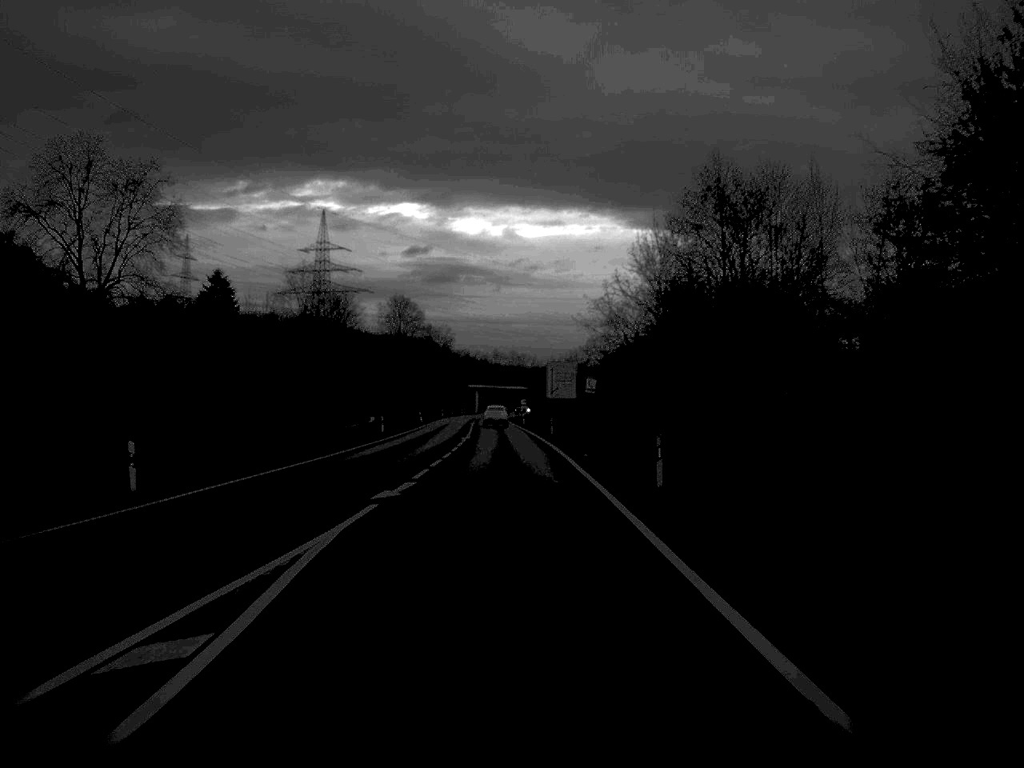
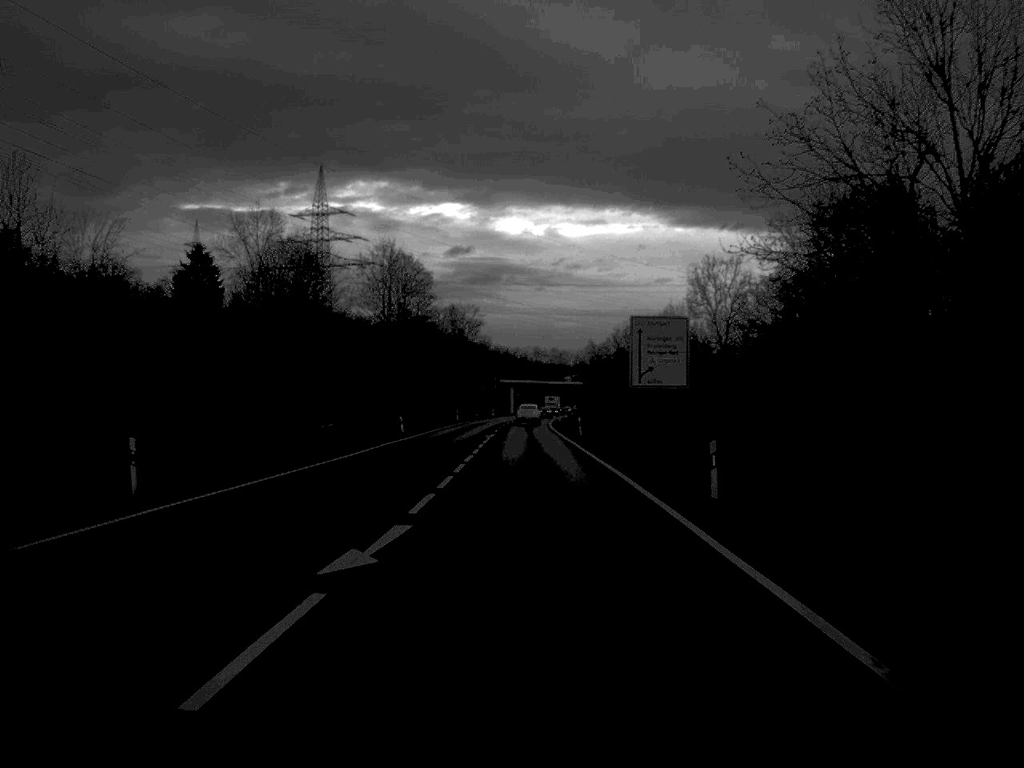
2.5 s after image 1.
(-0.8, +52.1) m; -2°
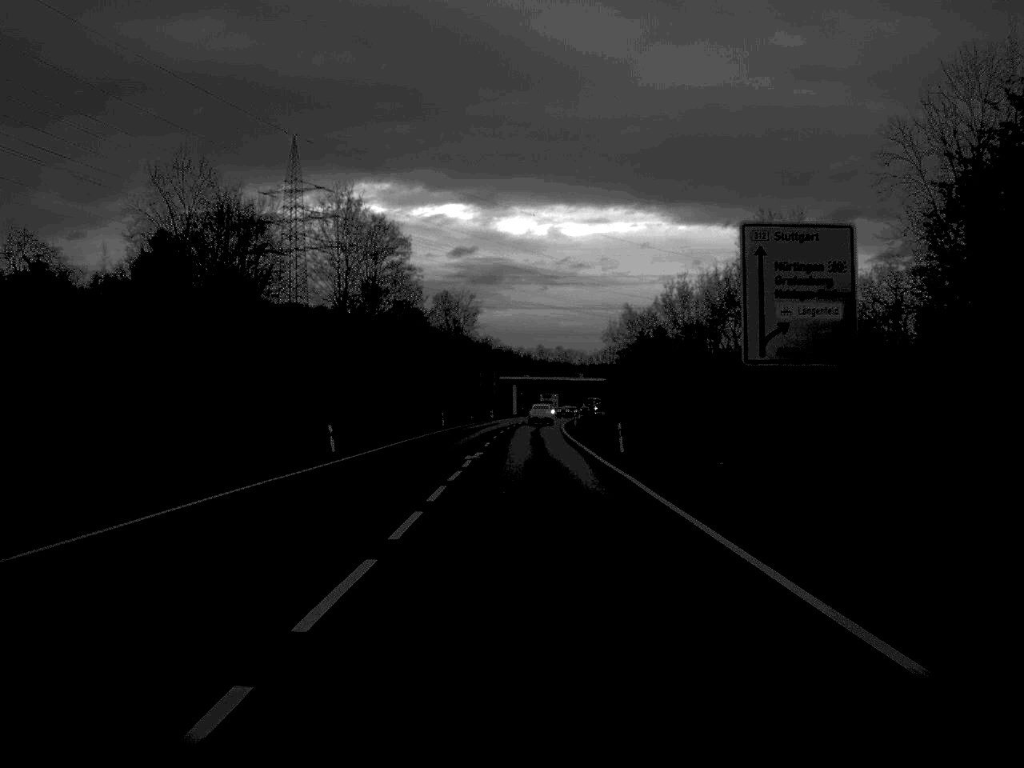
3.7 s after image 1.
(-0.1, +27.3) m; 0°
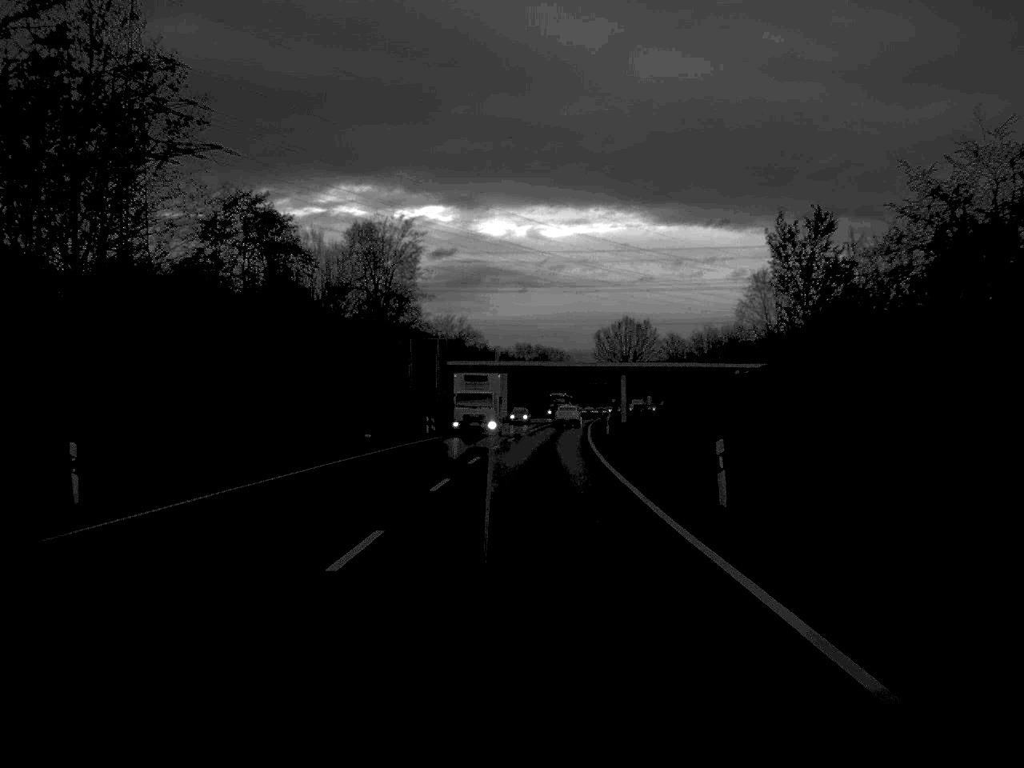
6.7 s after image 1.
(+0.4, +74.6) m; +1°
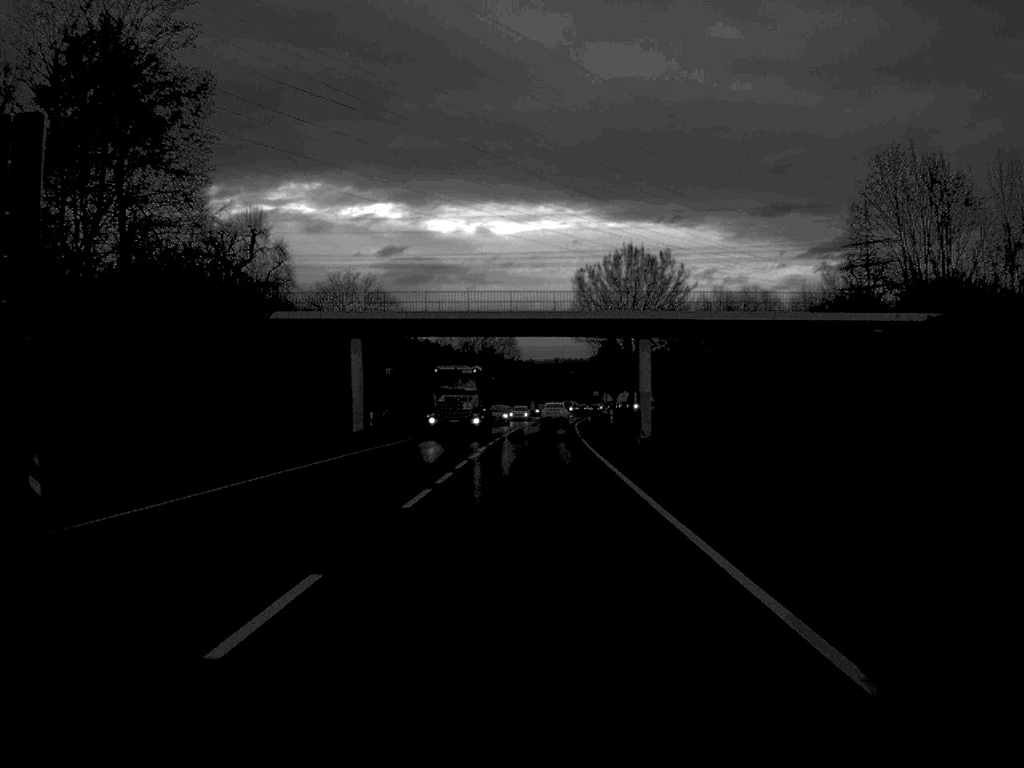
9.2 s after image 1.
(+1.3, +64.1) m; +2°
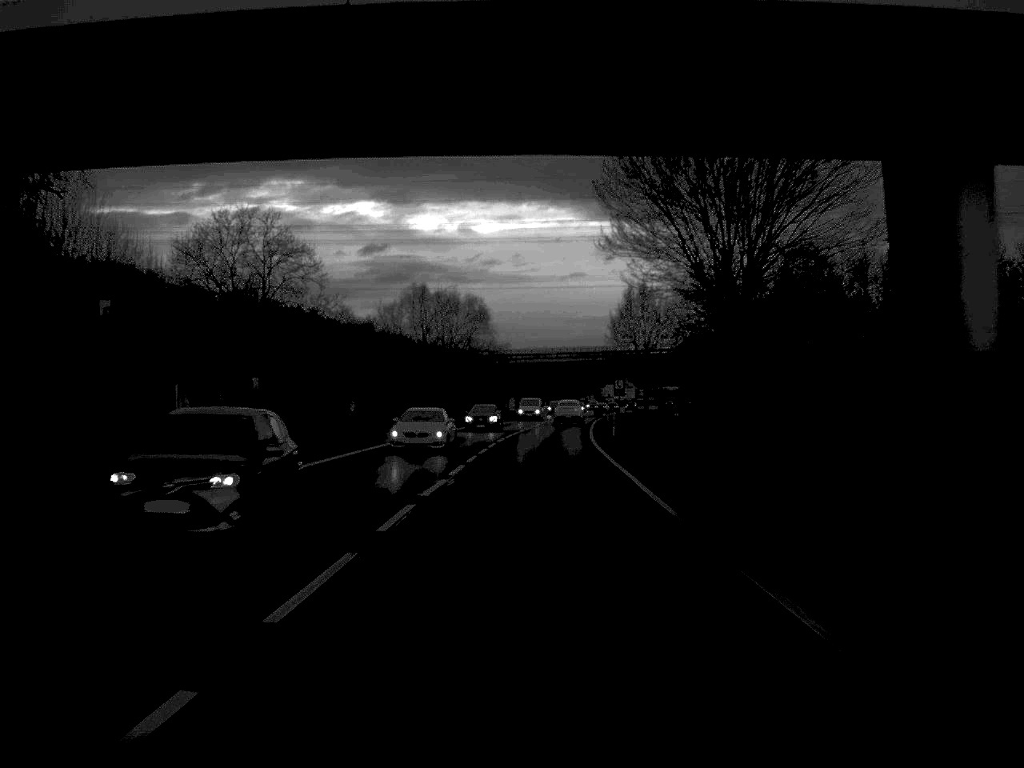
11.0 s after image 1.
(+0.3, +47.2) m; +1°
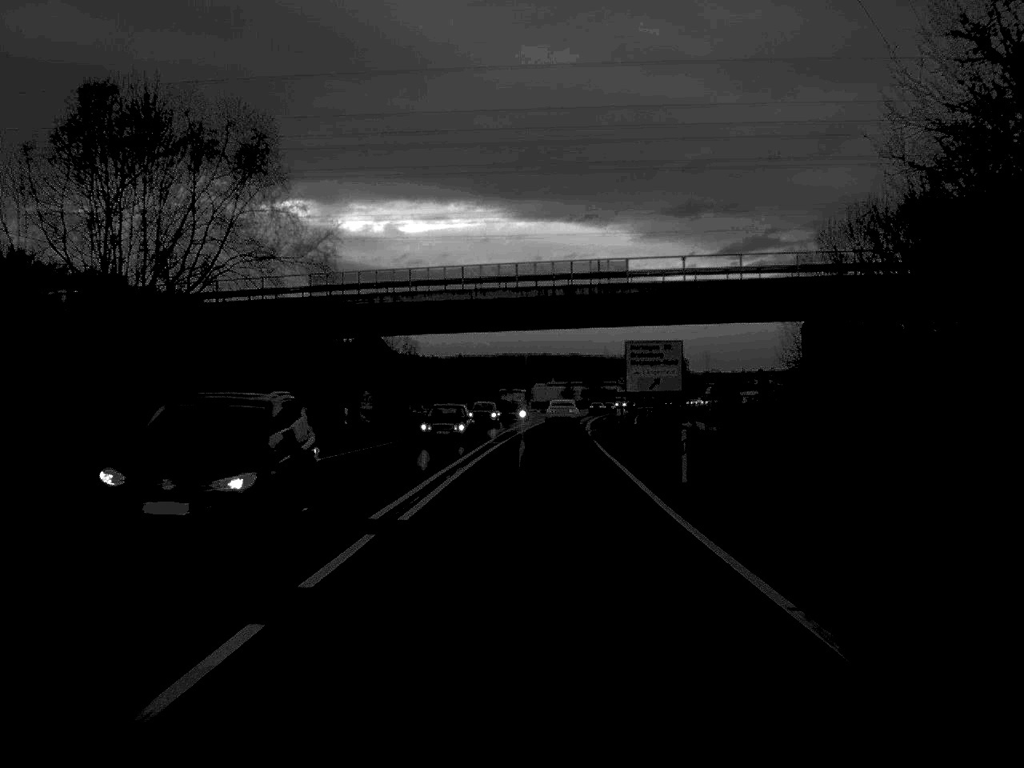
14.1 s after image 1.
(+2.3, +82.4) m; +3°
